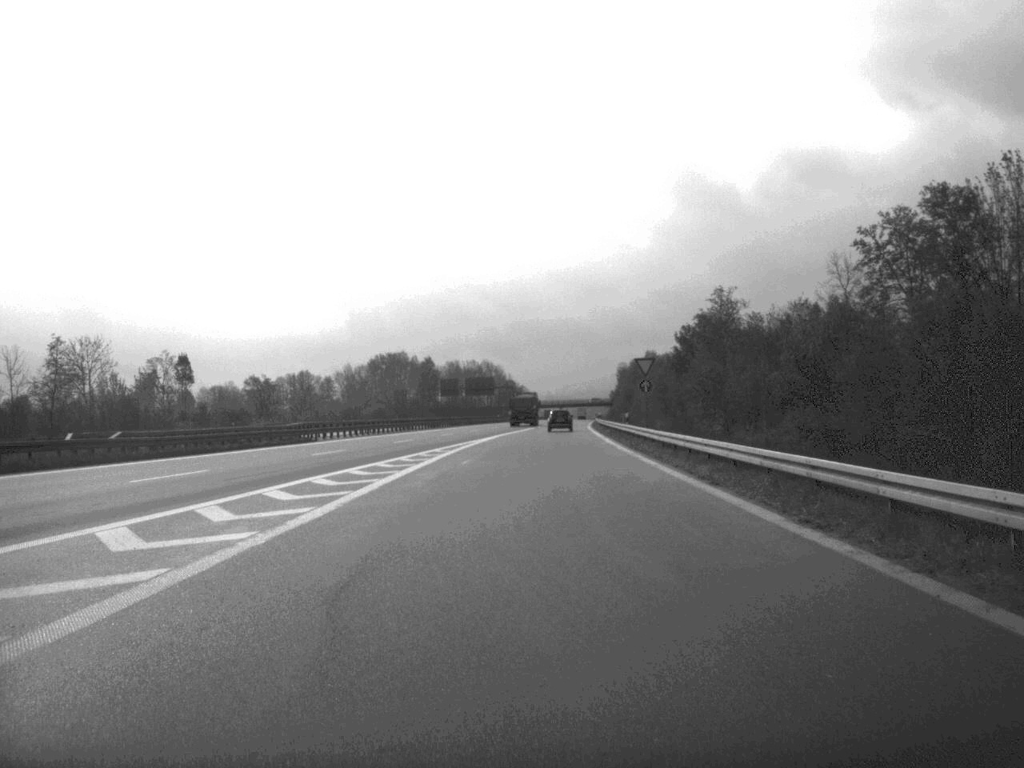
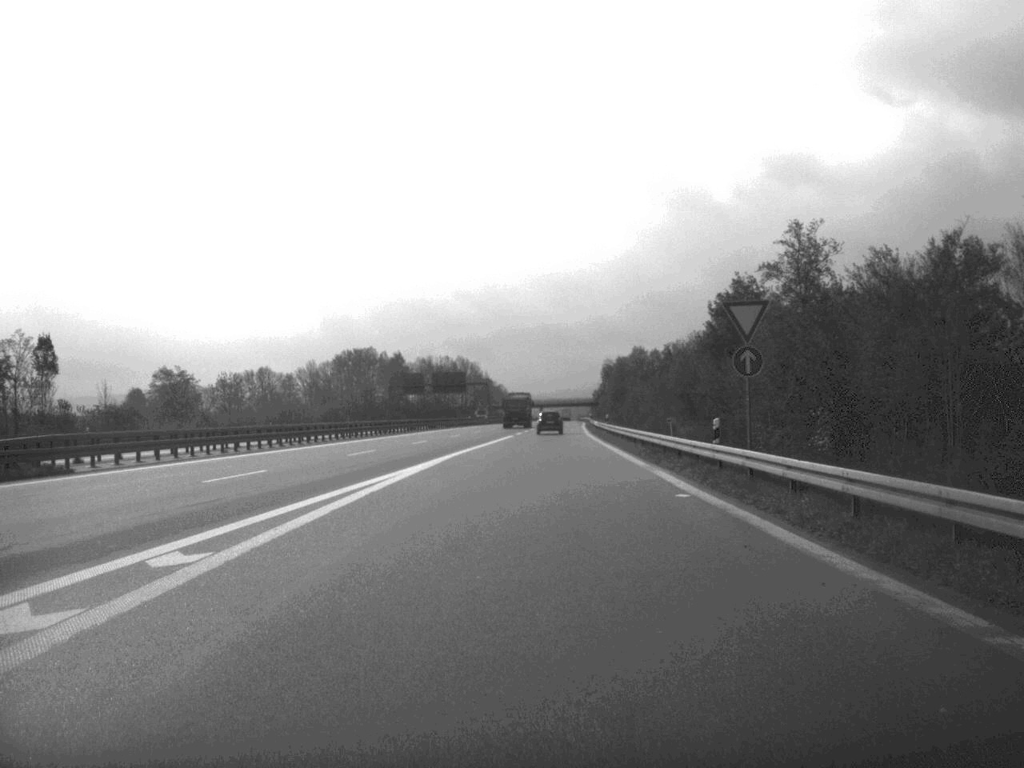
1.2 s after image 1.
(+0.3, +34.7) m; +1°
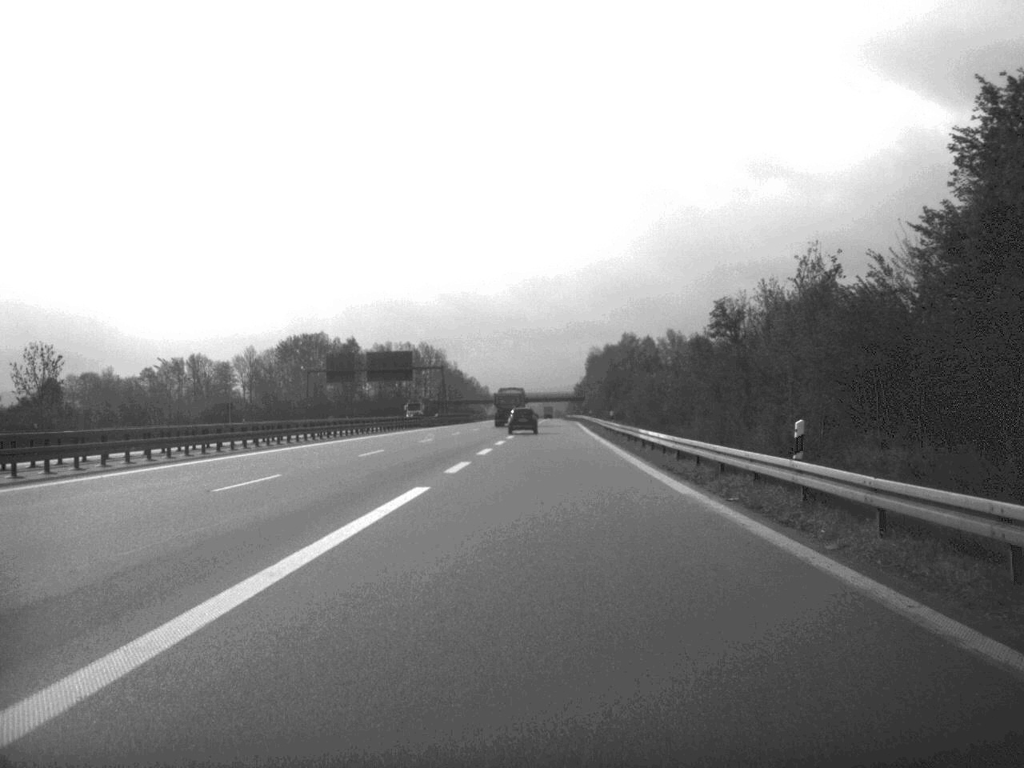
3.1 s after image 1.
(+0.5, +57.8) m; +1°
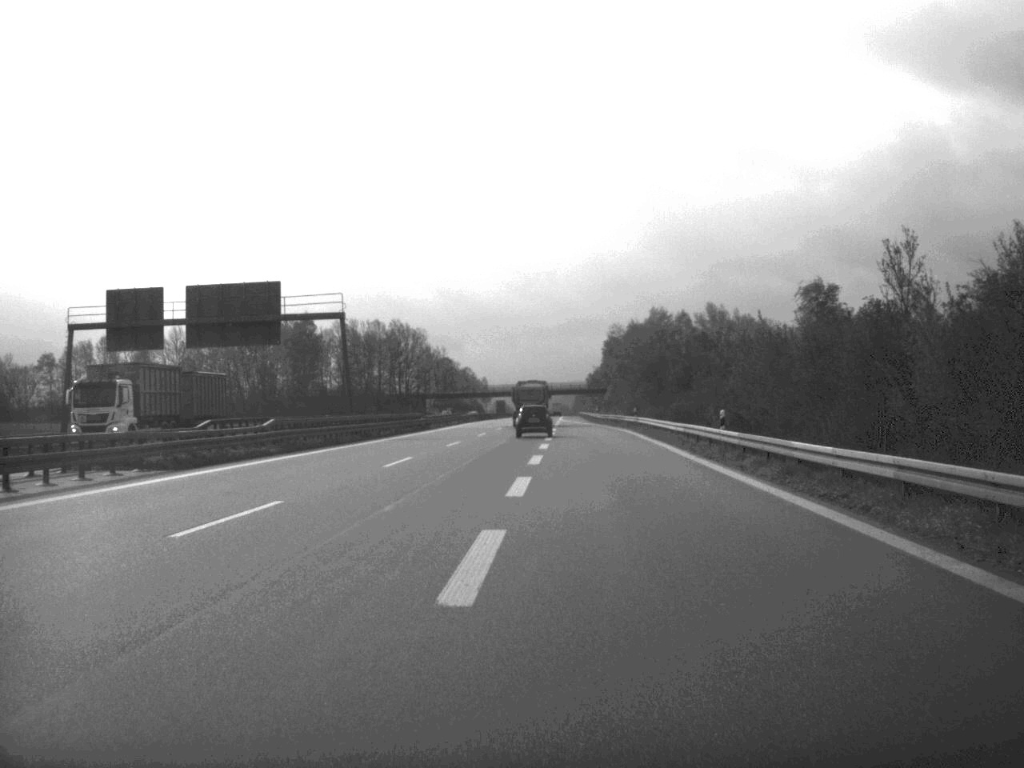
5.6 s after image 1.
(+0.2, +79.7) m; 0°
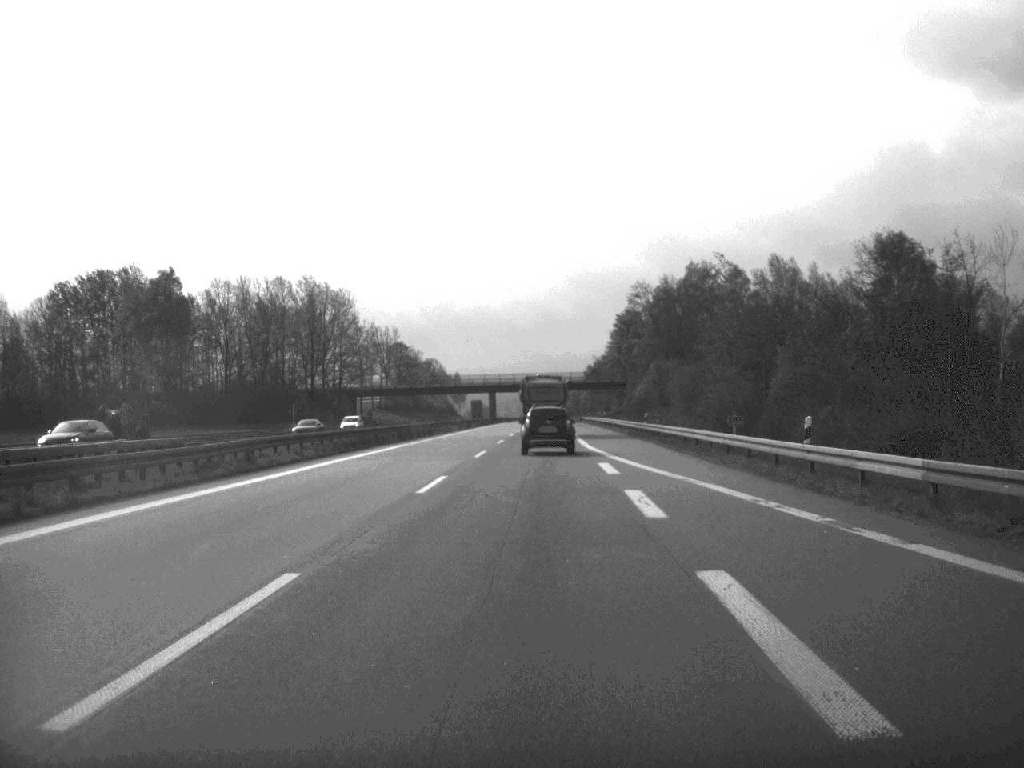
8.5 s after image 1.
(+0.7, +98.2) m; +1°
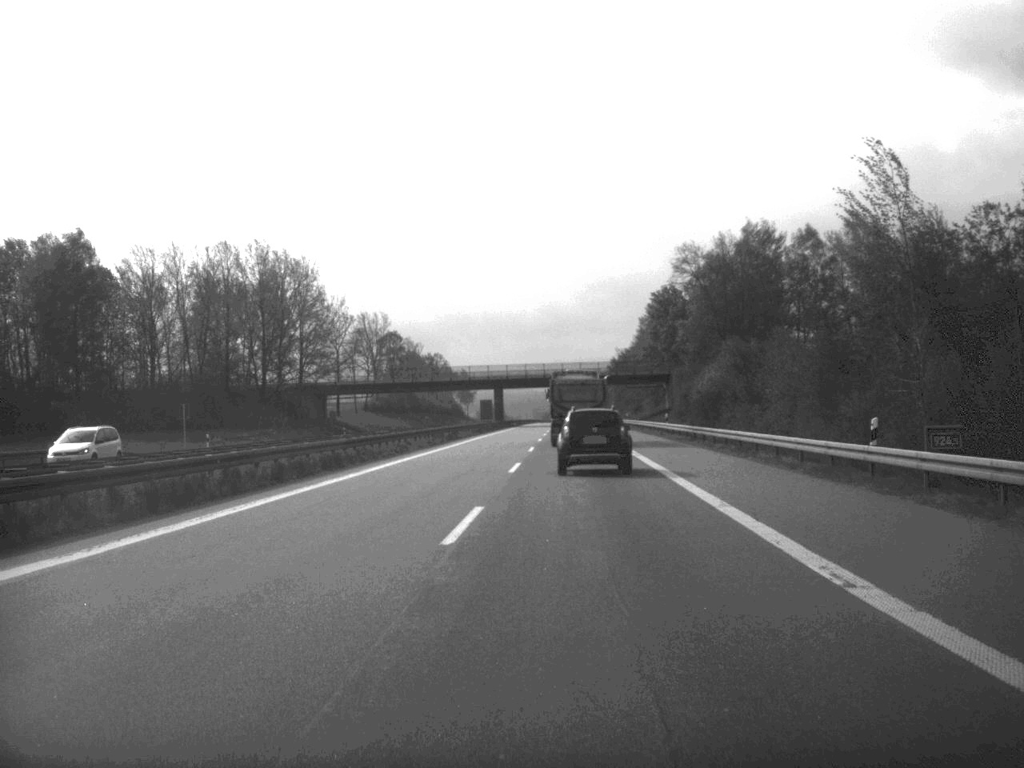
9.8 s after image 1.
(-0.2, +43.9) m; -1°
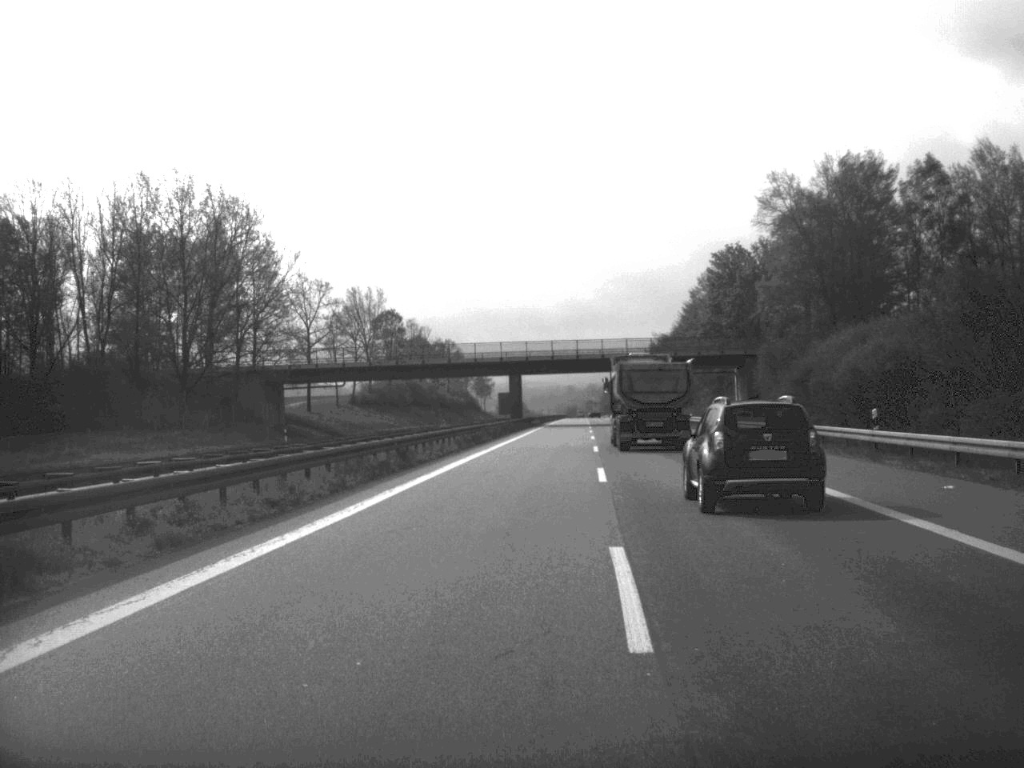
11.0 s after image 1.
(-0.5, +42.2) m; -1°
